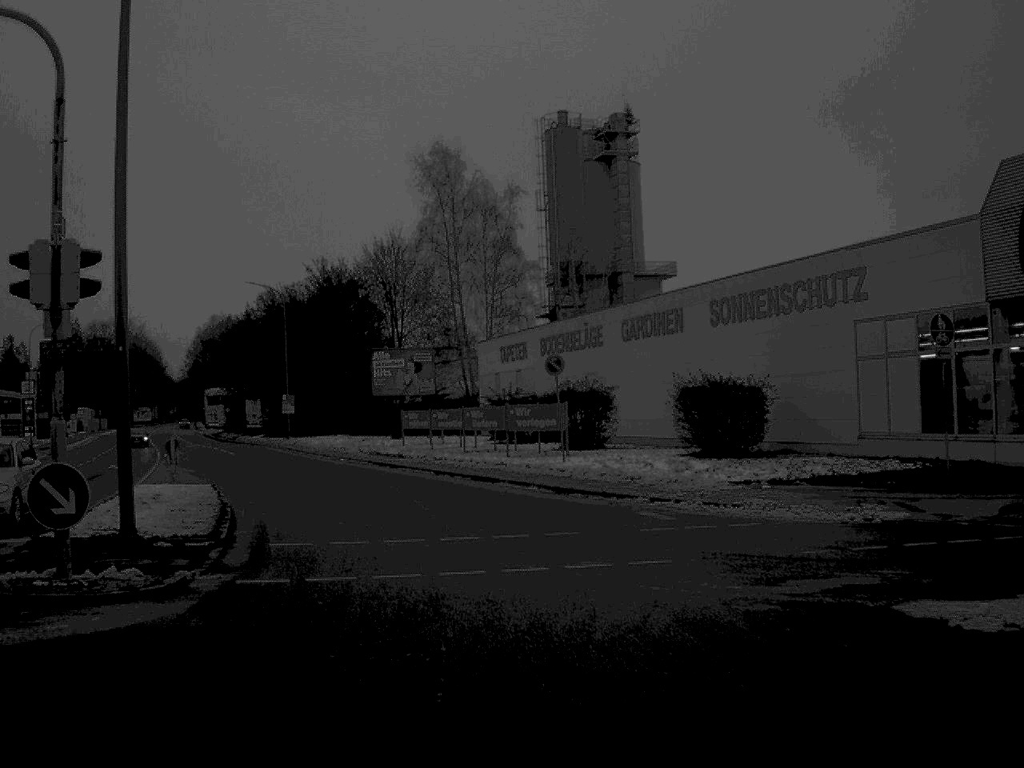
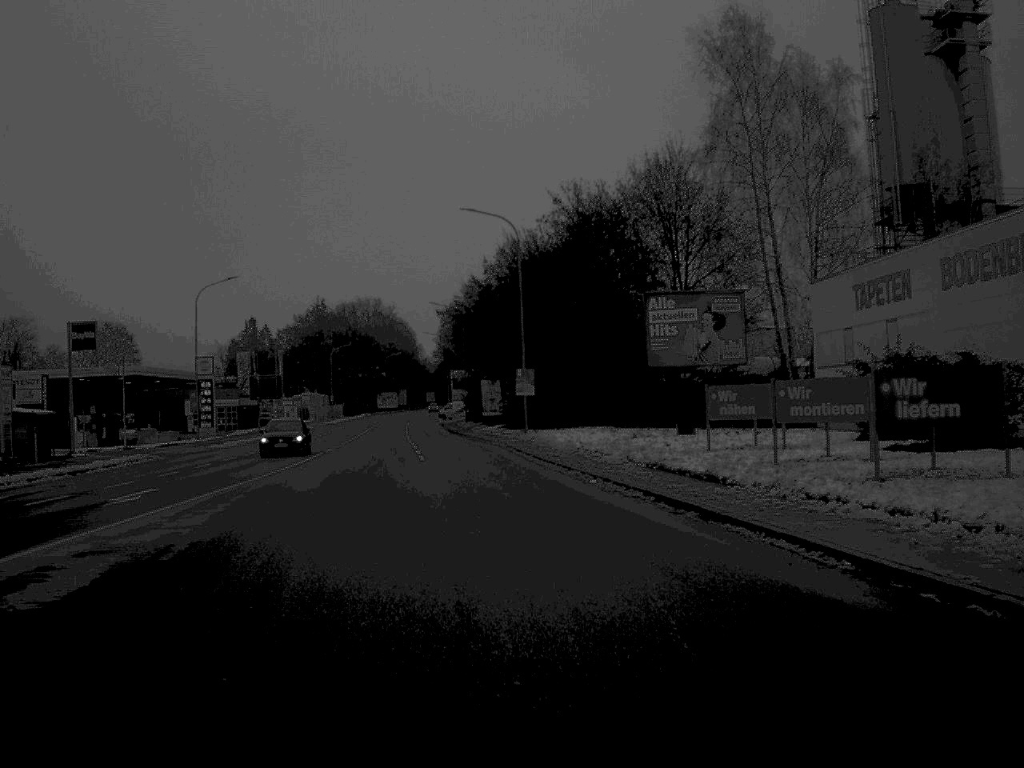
(-3.0, +25.8) m; -12°
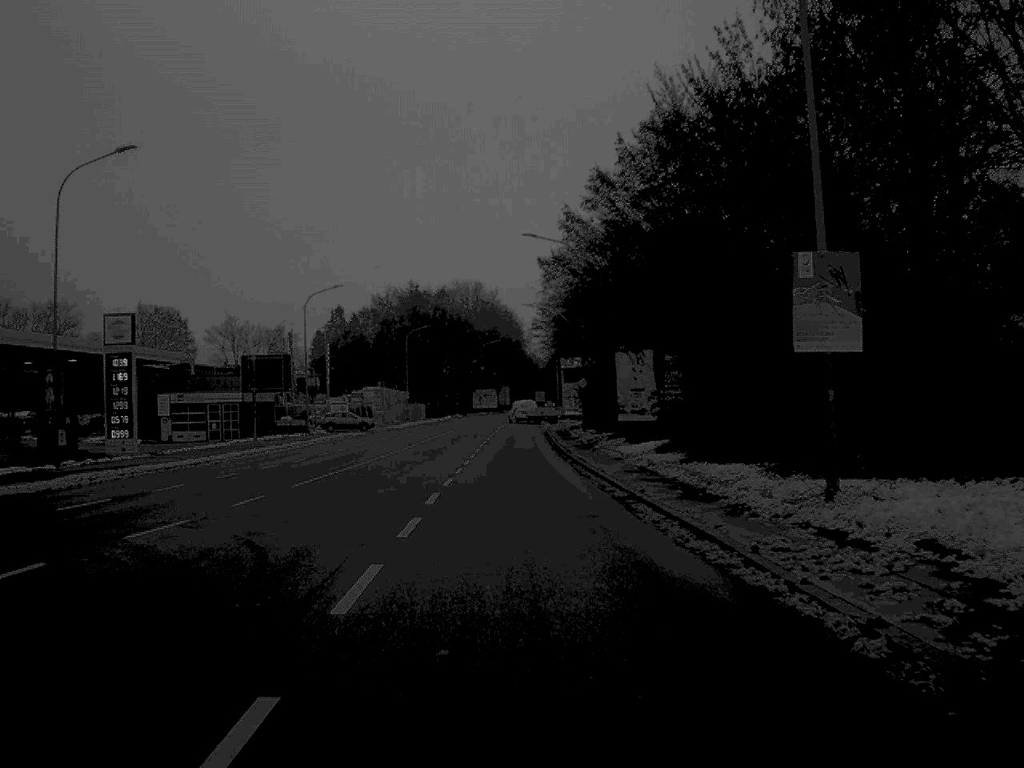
(-2.2, +43.3) m; -5°
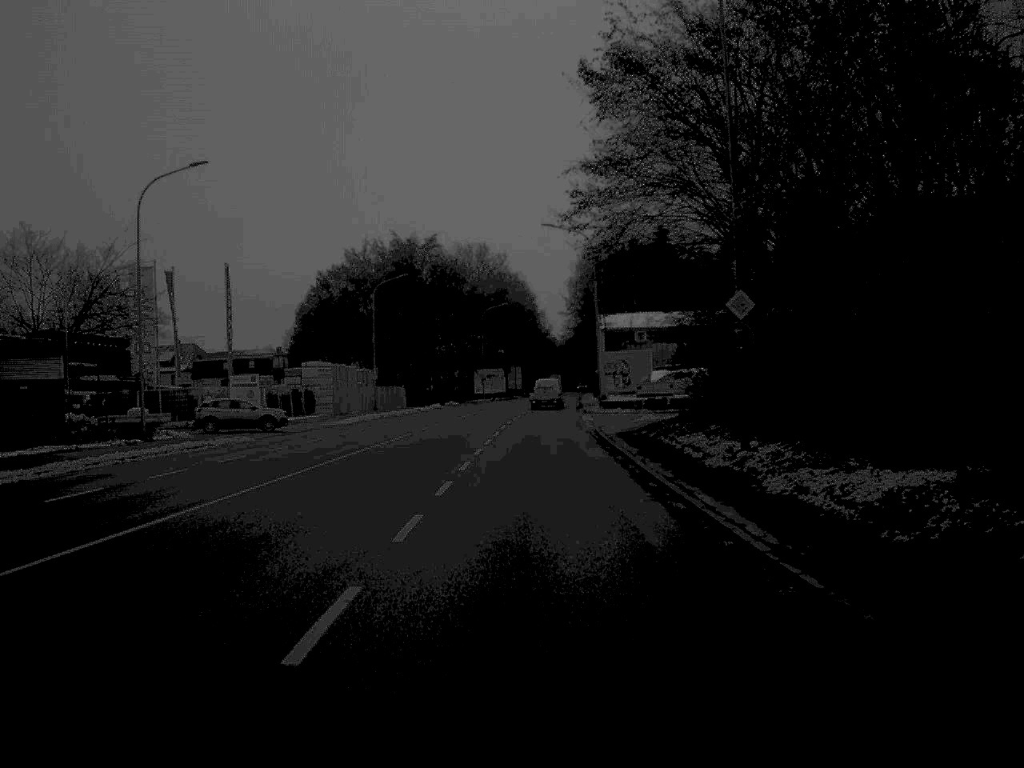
(-0.6, +44.6) m; 0°
